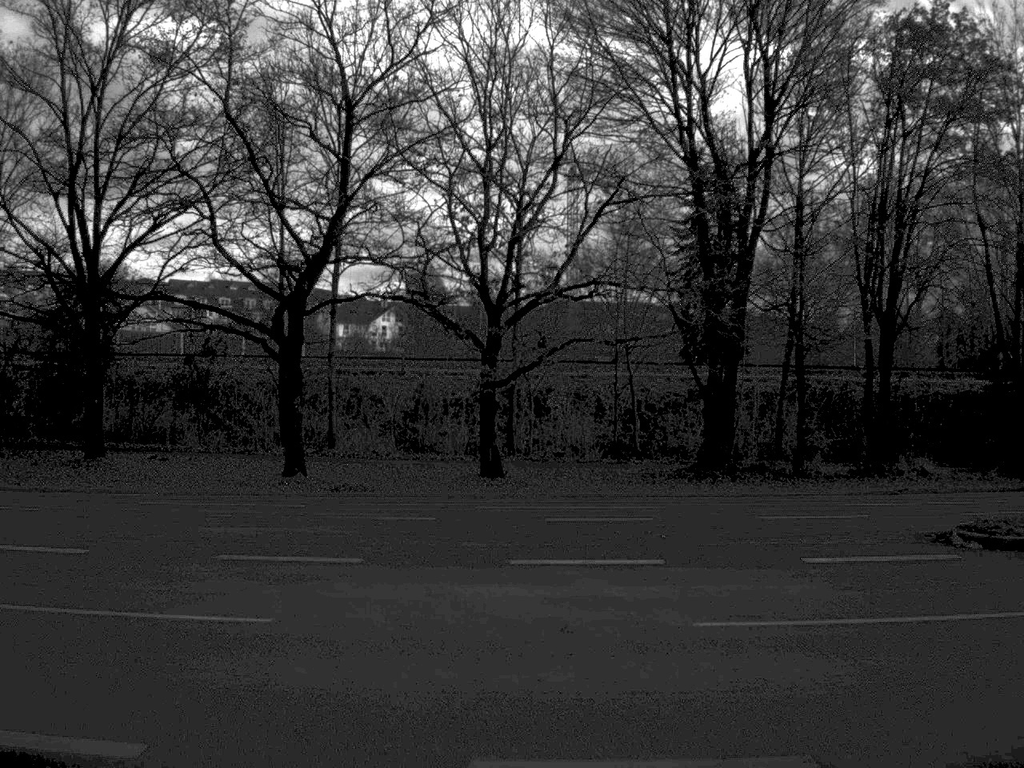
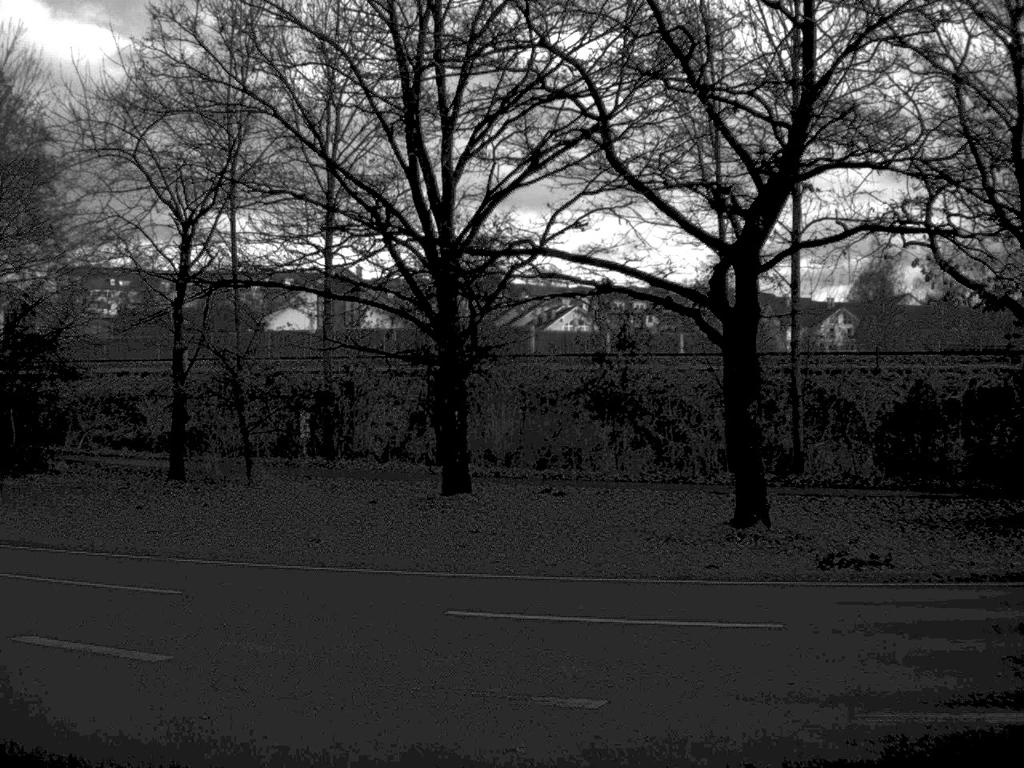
(-1.6, +11.2) m; -21°
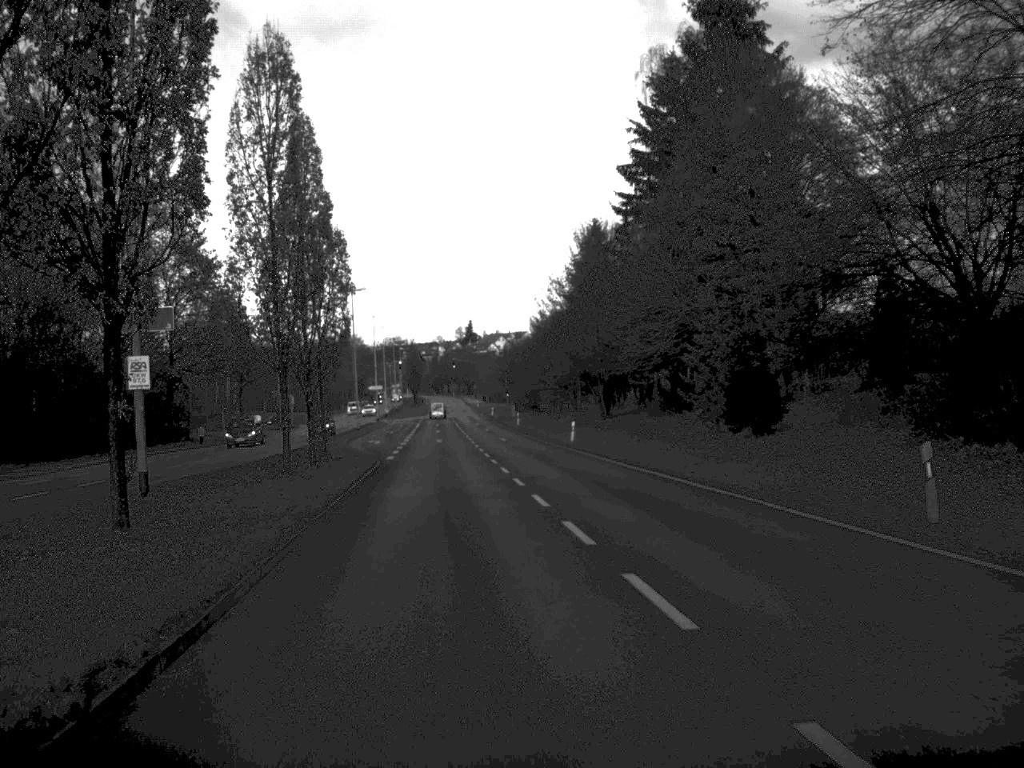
(-10.9, +15.1) m; -63°
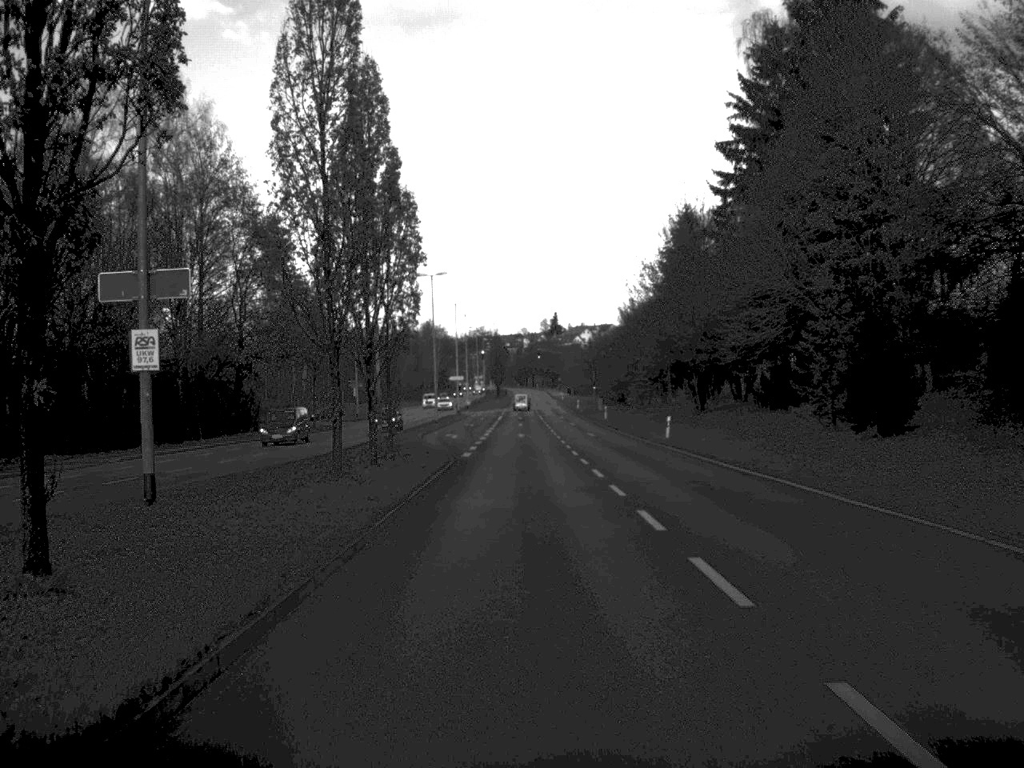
(-0.2, +5.1) m; -4°
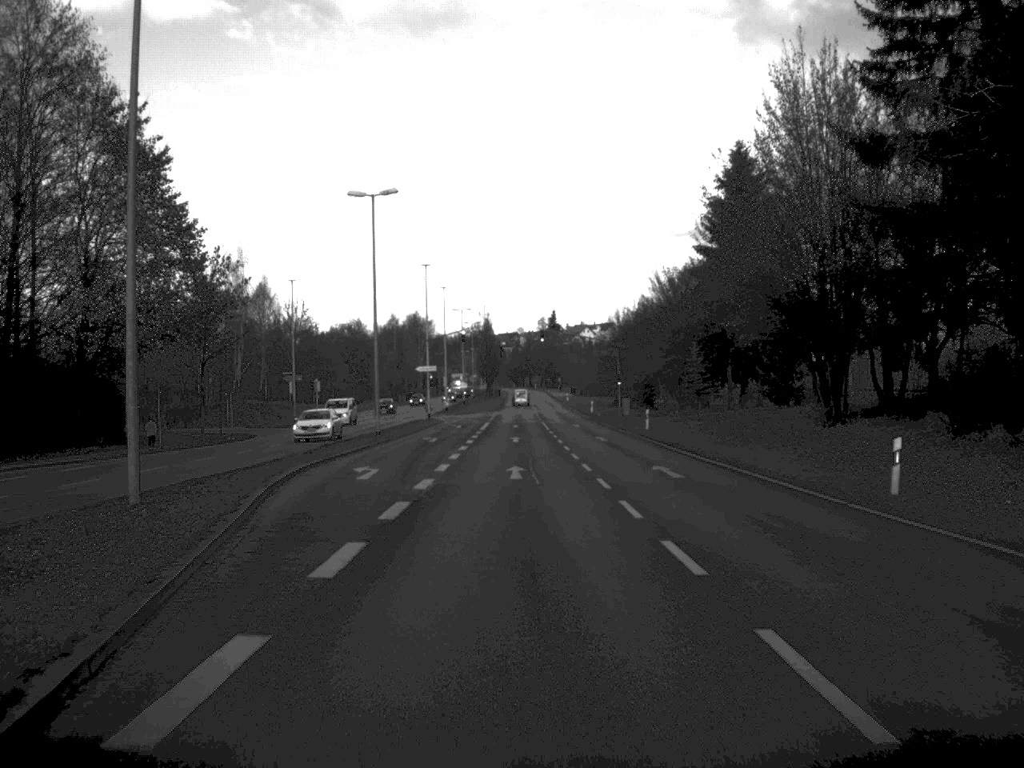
(-0.1, +33.9) m; 0°
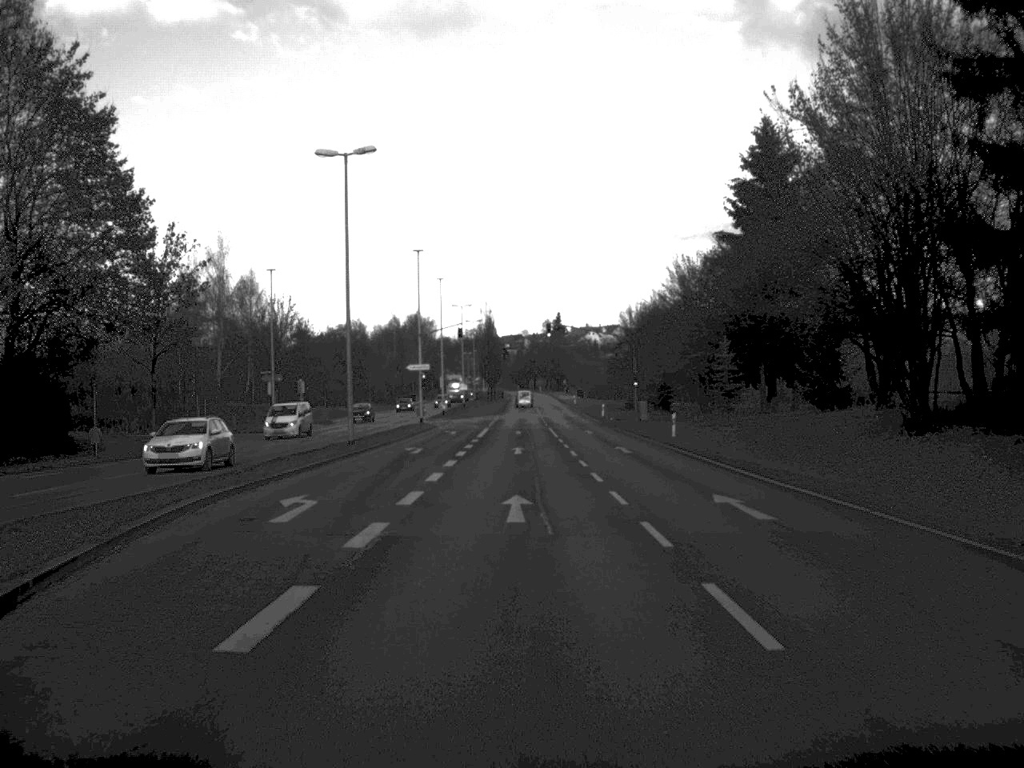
(0.0, +9.4) m; 0°
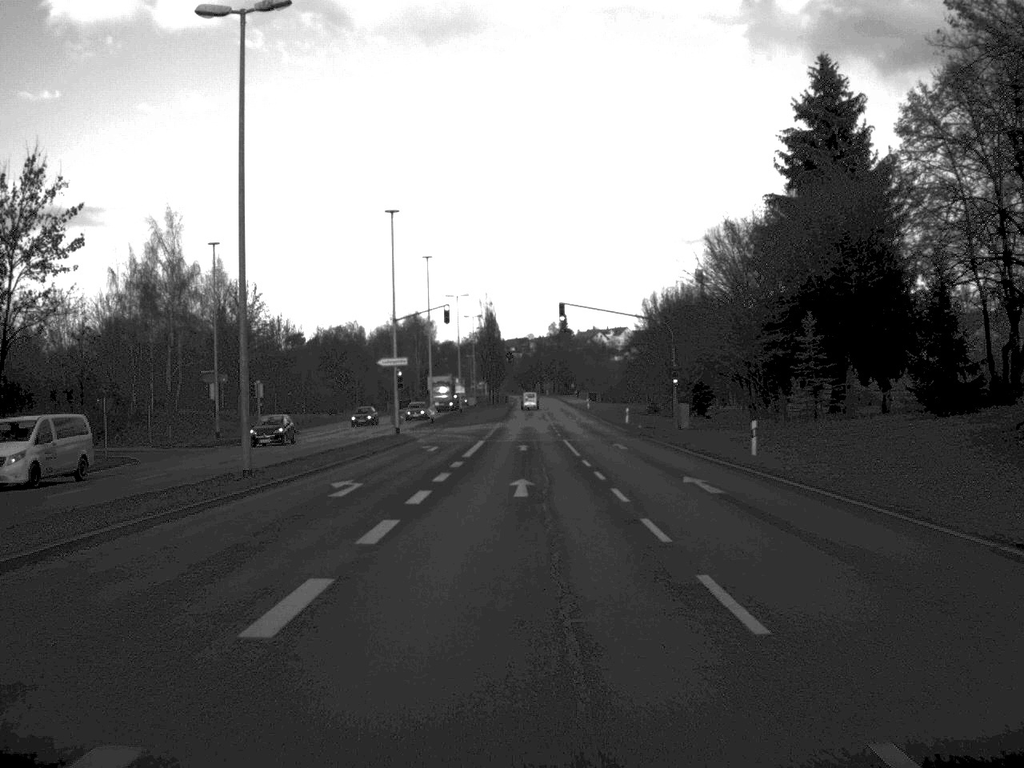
(-0.1, +17.2) m; 0°
